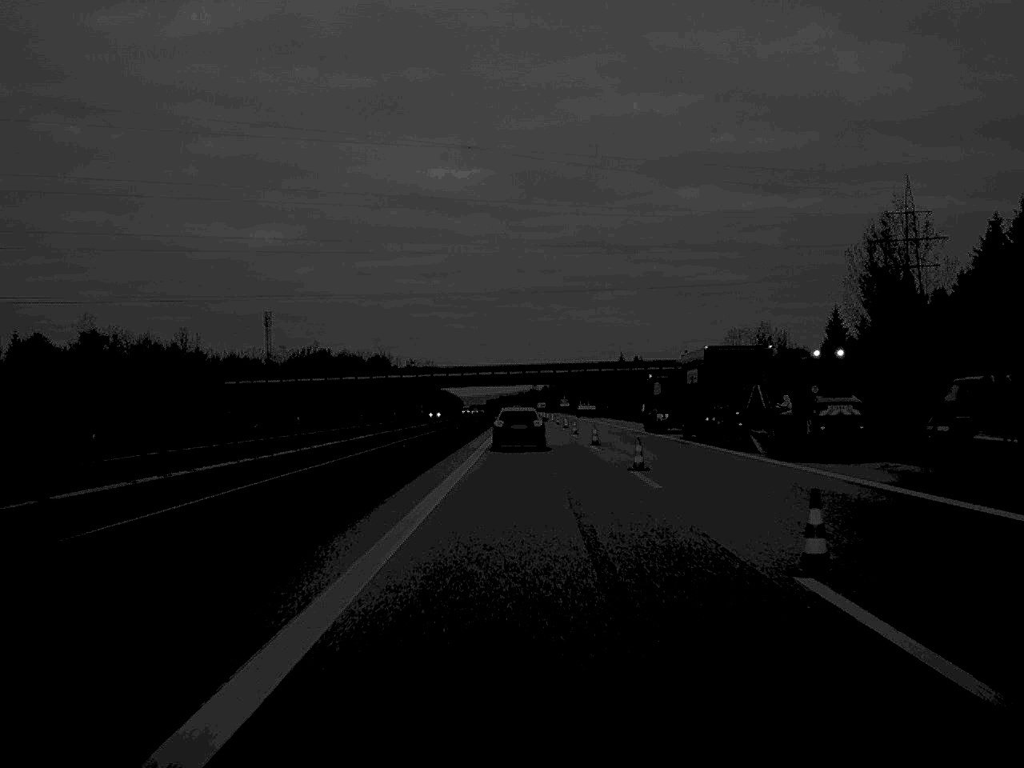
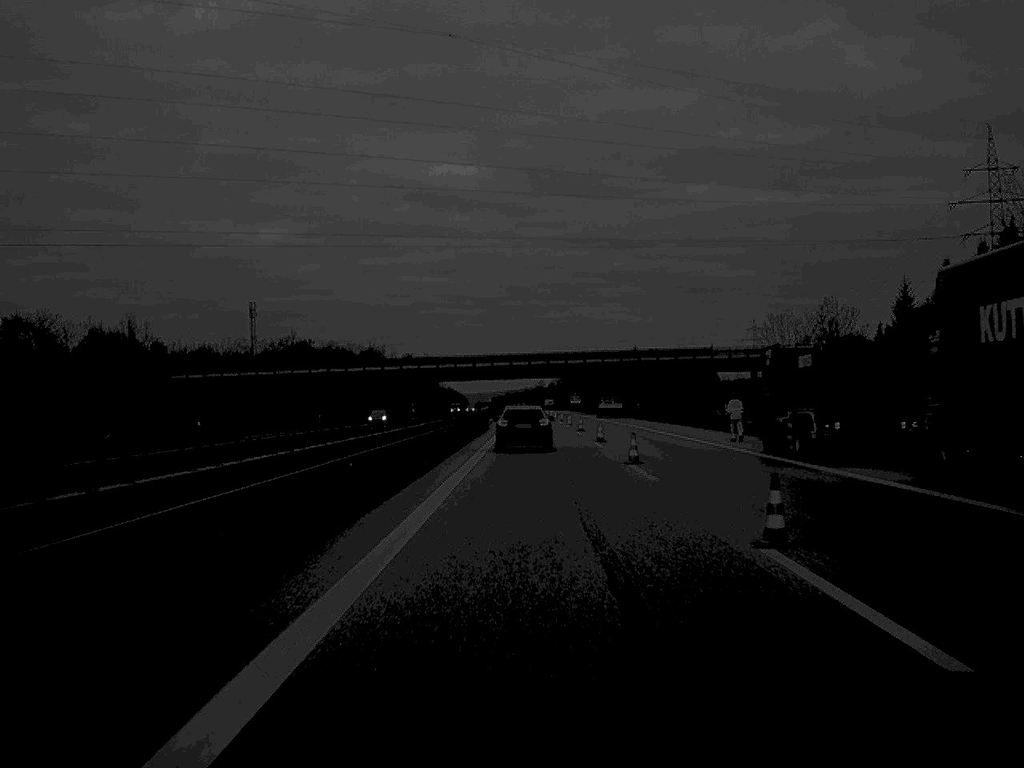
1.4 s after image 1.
(0.0, +33.6) m; 0°
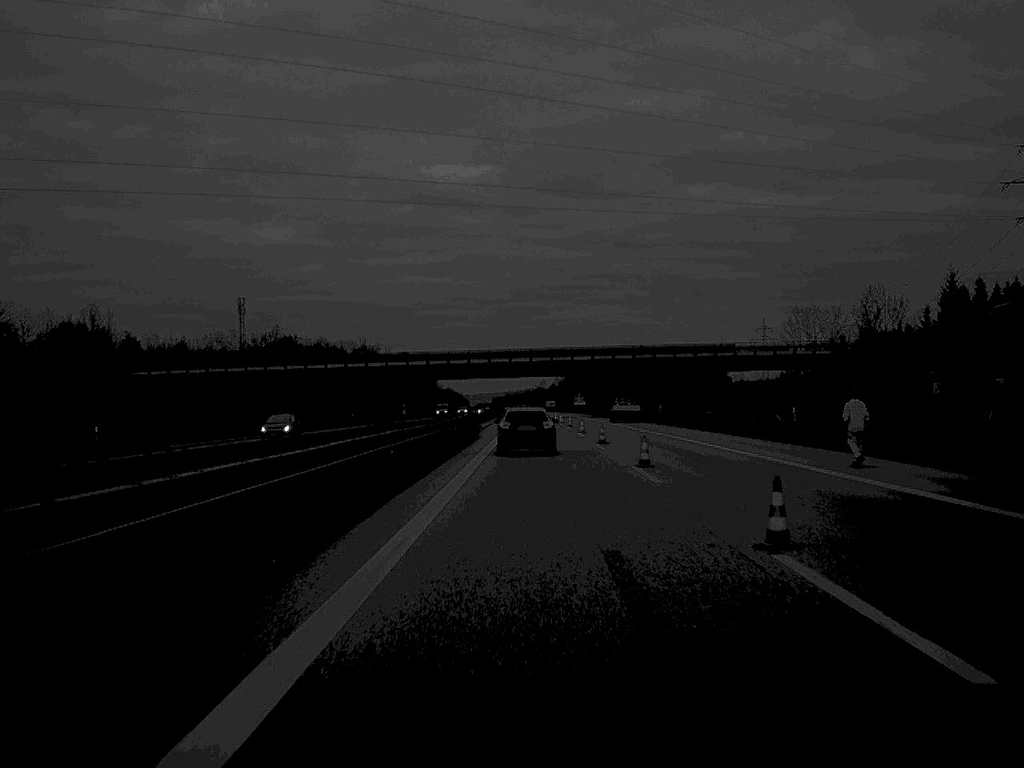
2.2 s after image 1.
(0.0, +18.4) m; 0°
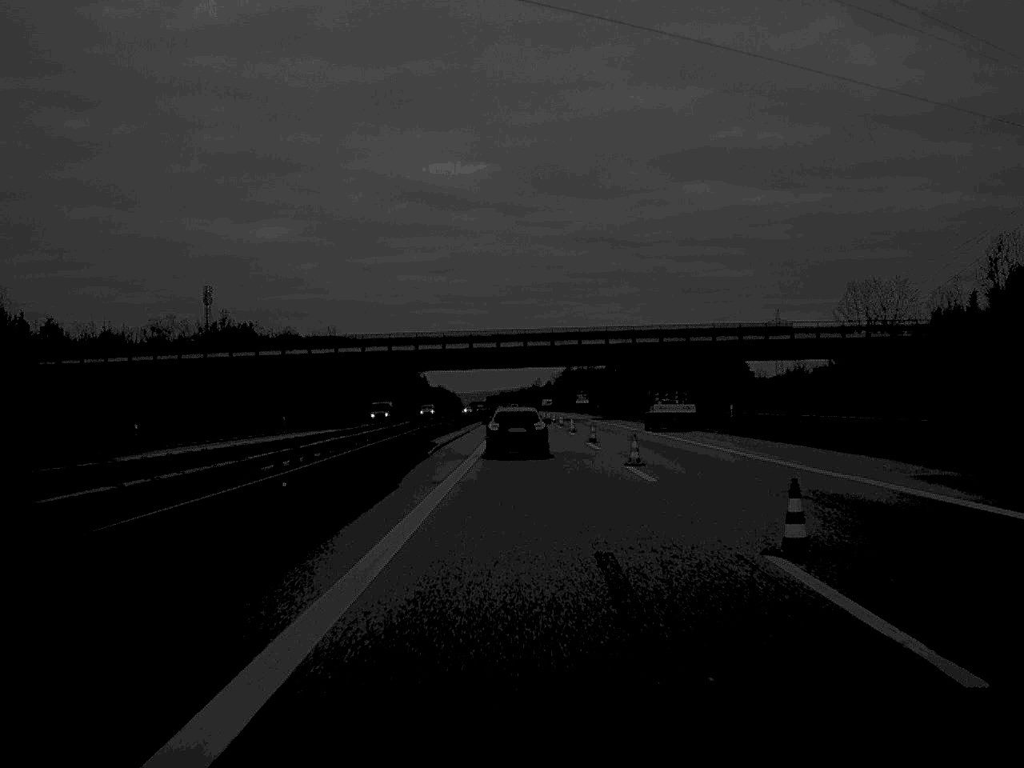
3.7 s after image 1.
(+0.1, +35.8) m; 0°
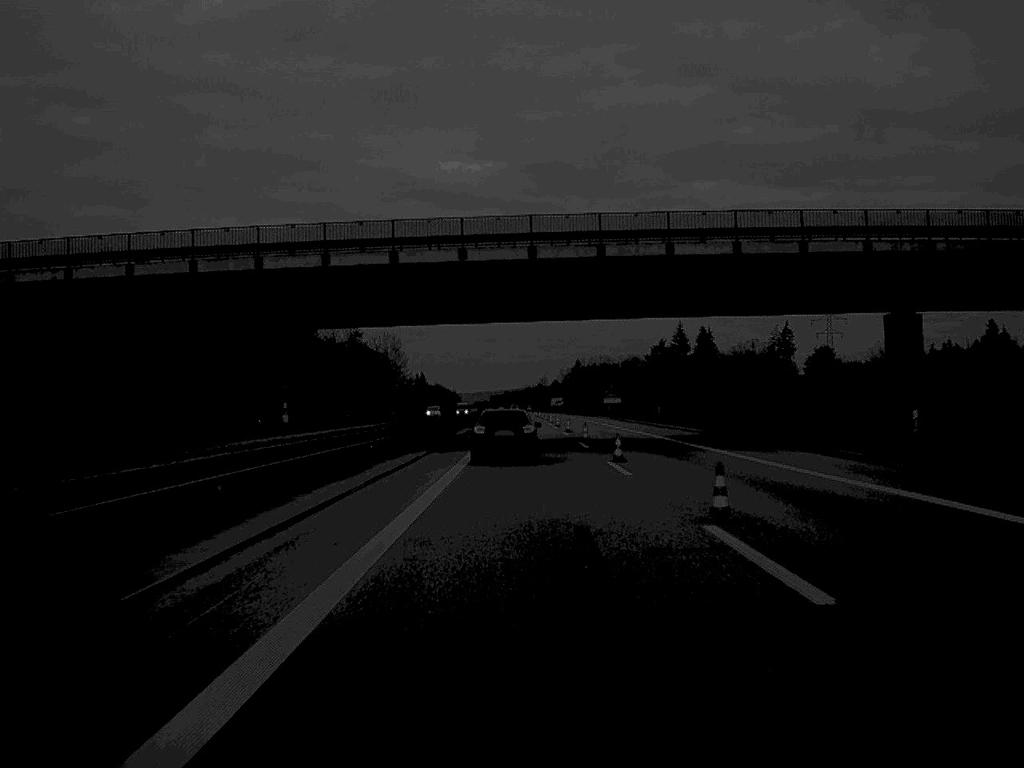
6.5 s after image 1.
(-0.1, +68.3) m; 0°
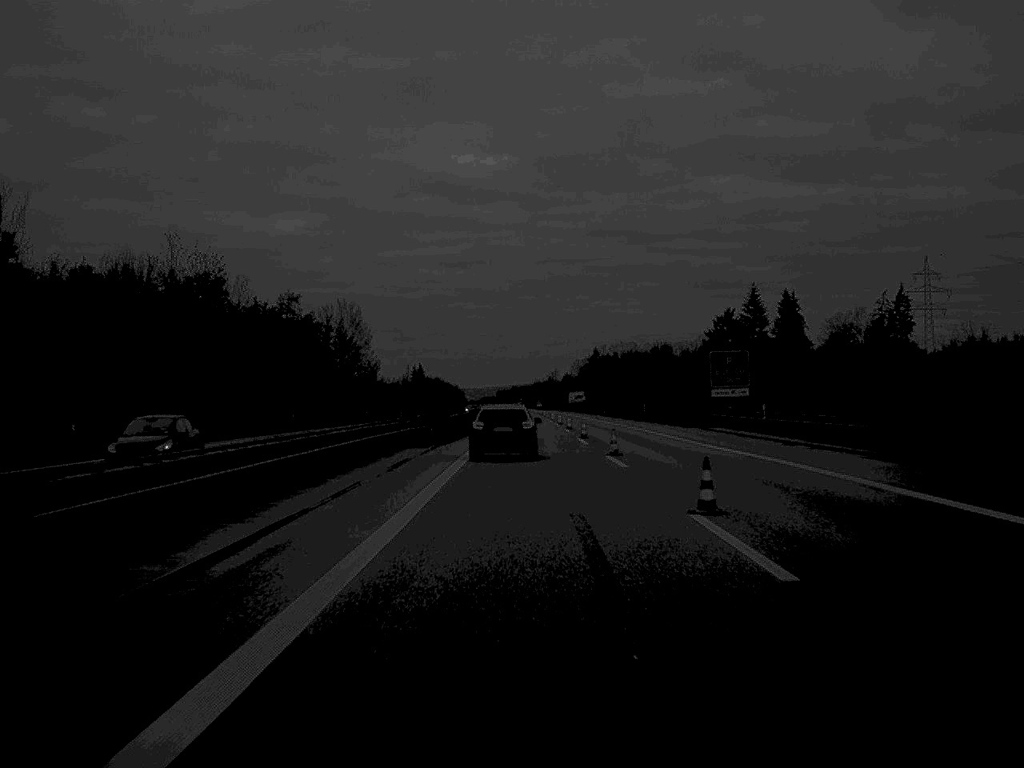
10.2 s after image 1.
(-0.3, +87.9) m; 0°
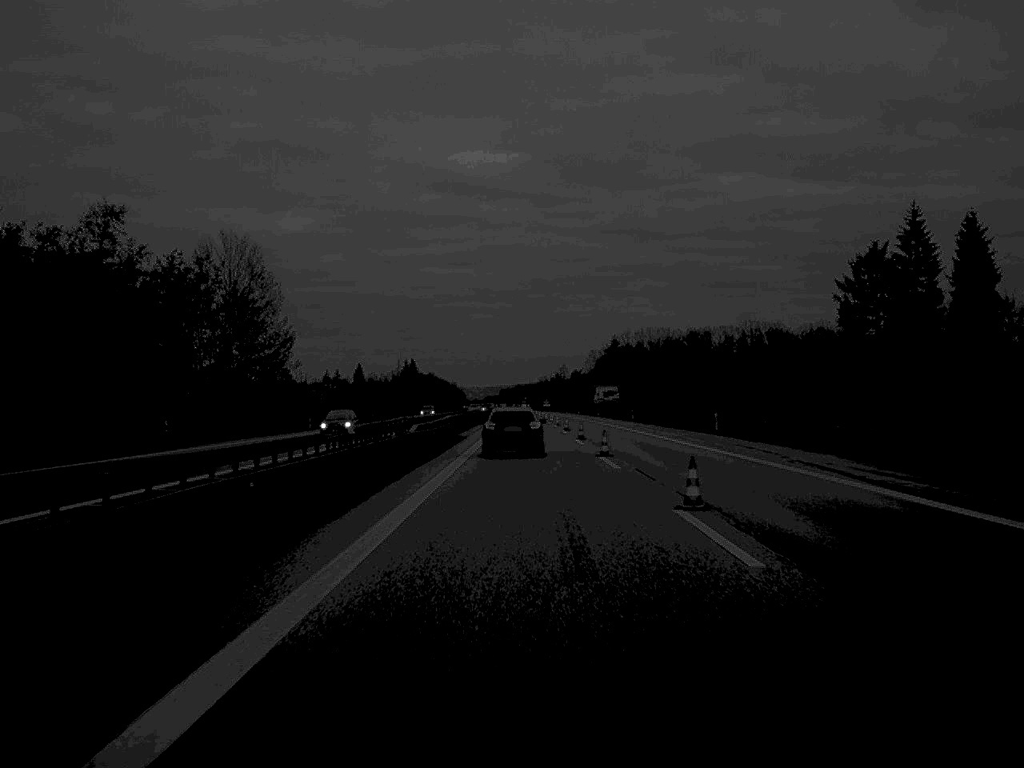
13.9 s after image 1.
(-0.1, +88.3) m; 0°
